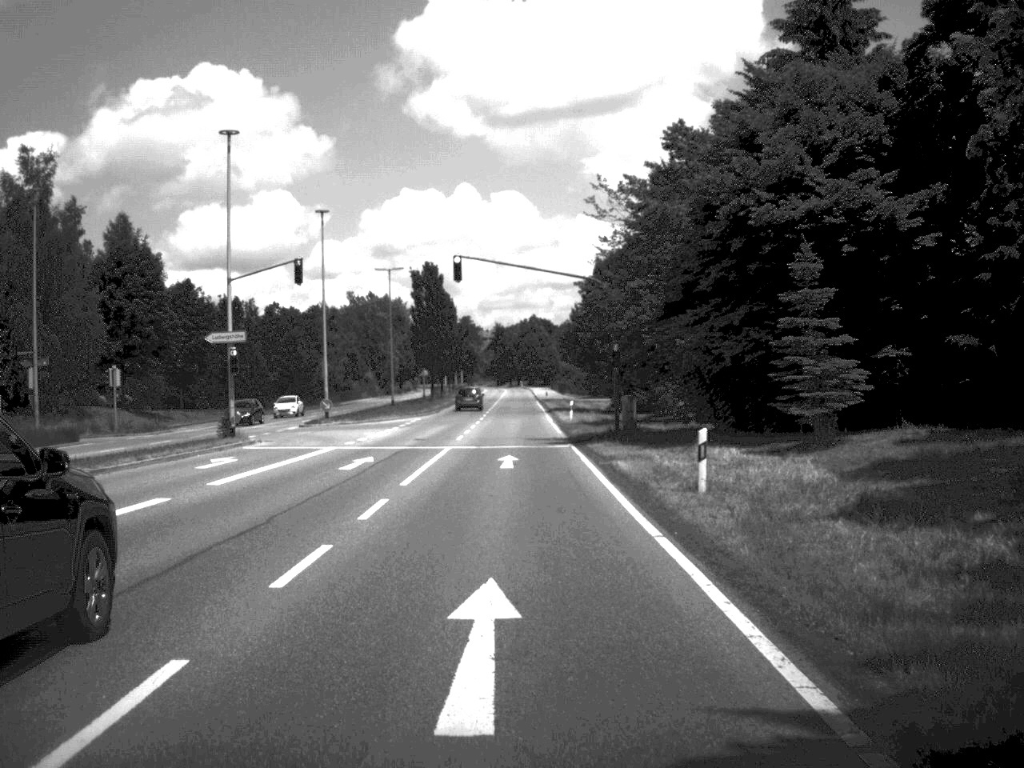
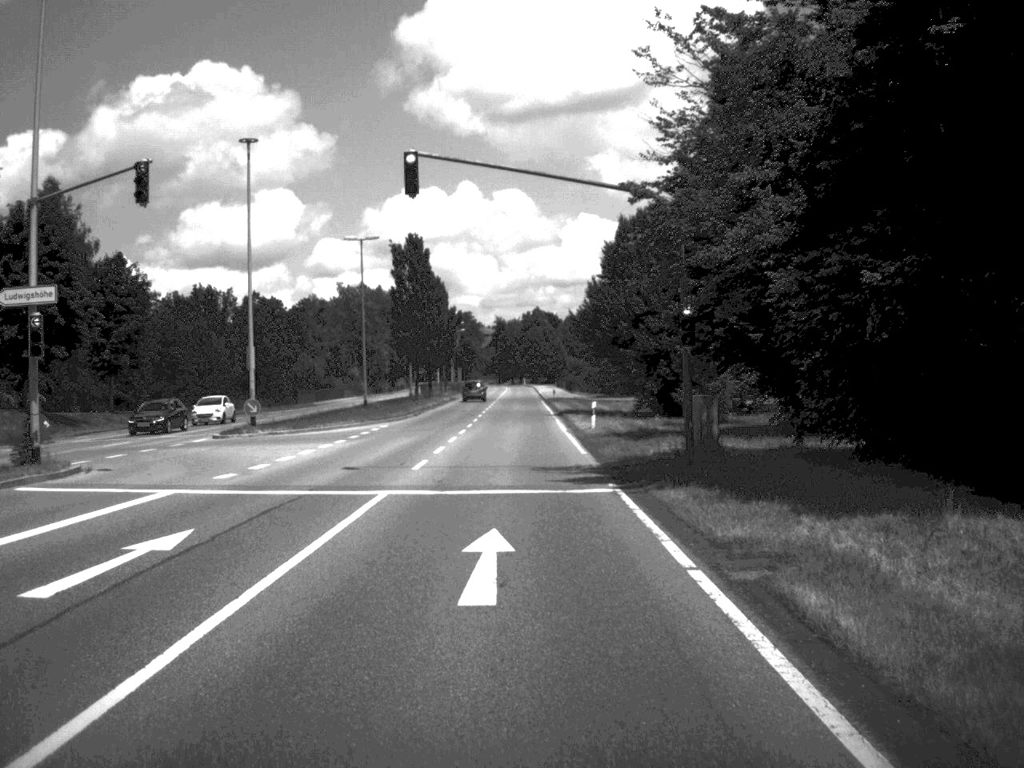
(-0.1, +17.3) m; 0°
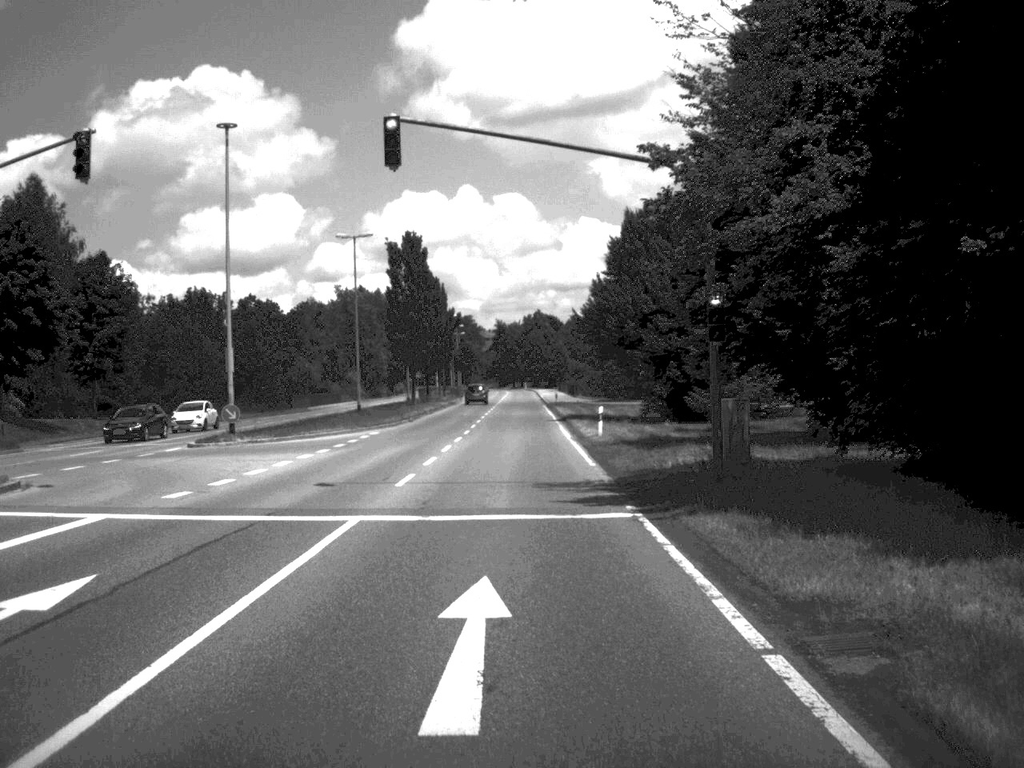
(0.0, +3.4) m; 0°
